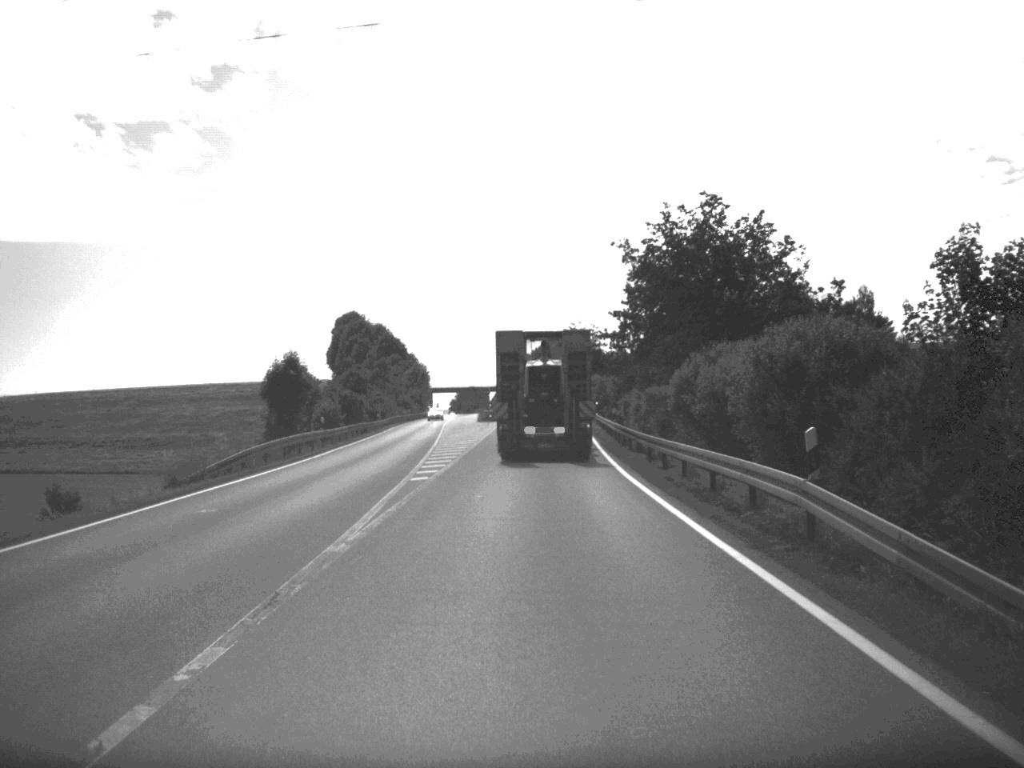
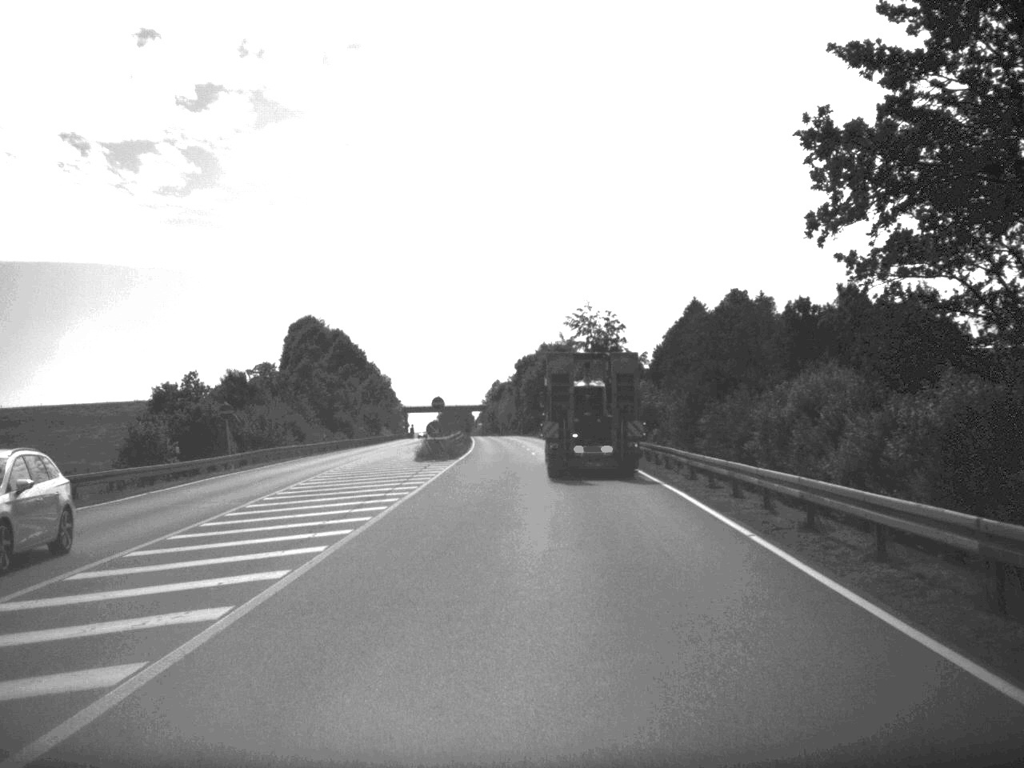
(+0.2, +55.5) m; 0°
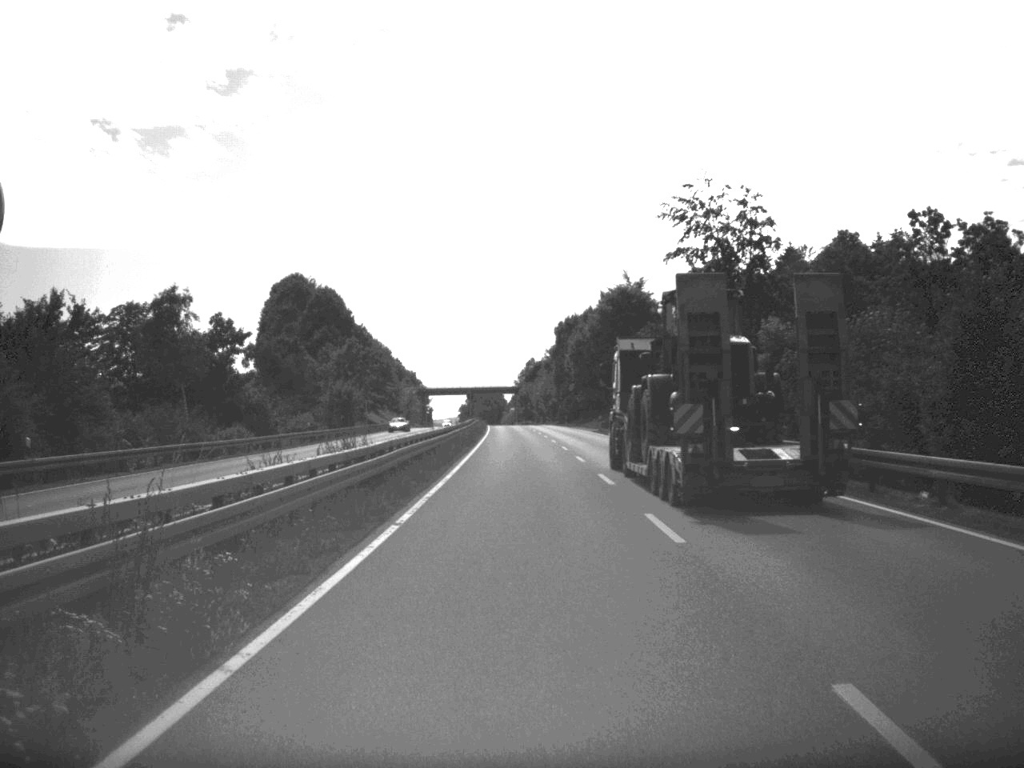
(-1.3, +62.6) m; -2°
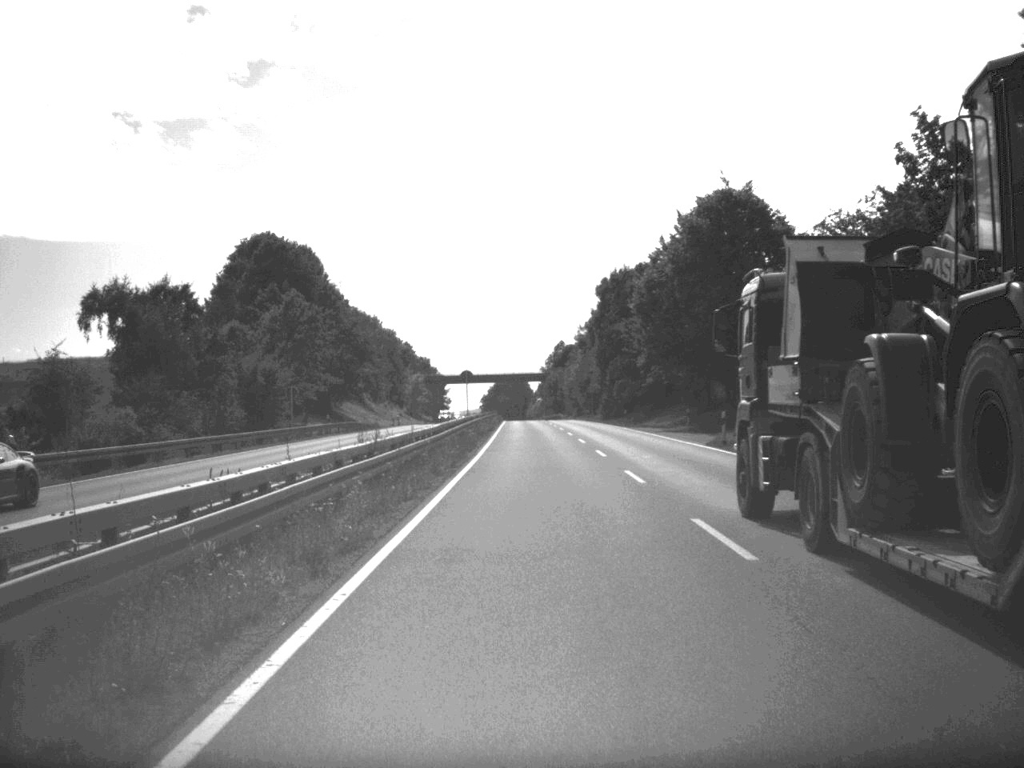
(-0.6, +49.6) m; -1°
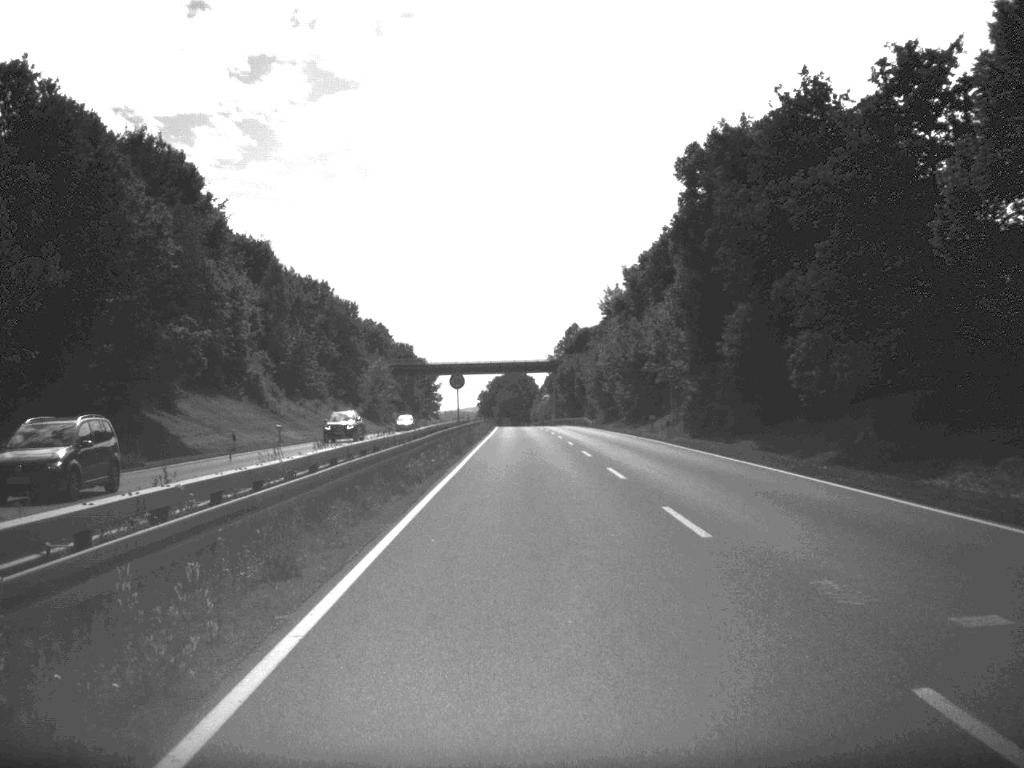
(-0.2, +68.5) m; 0°
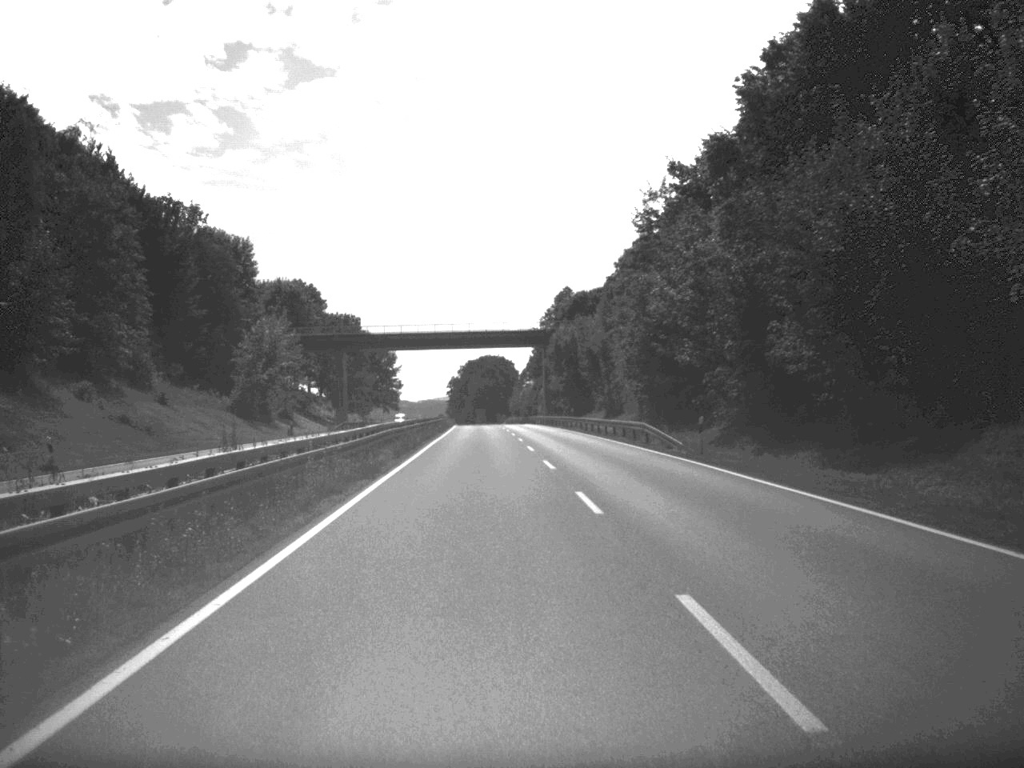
(+0.1, +67.4) m; +1°
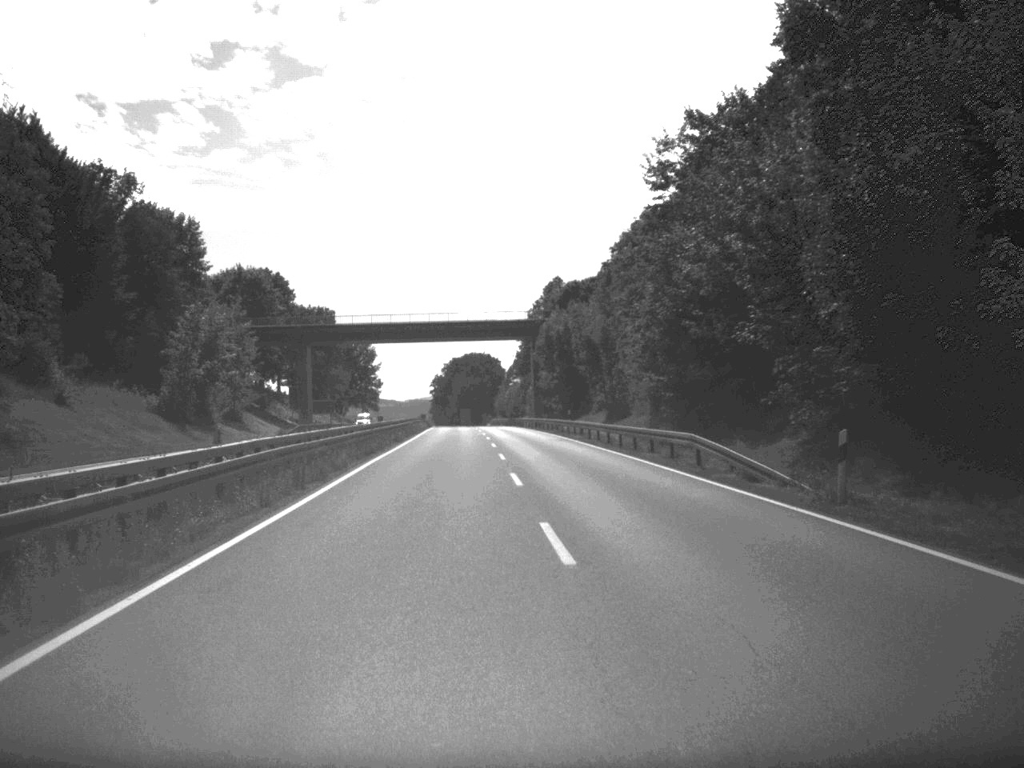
(+0.1, +17.2) m; 0°
